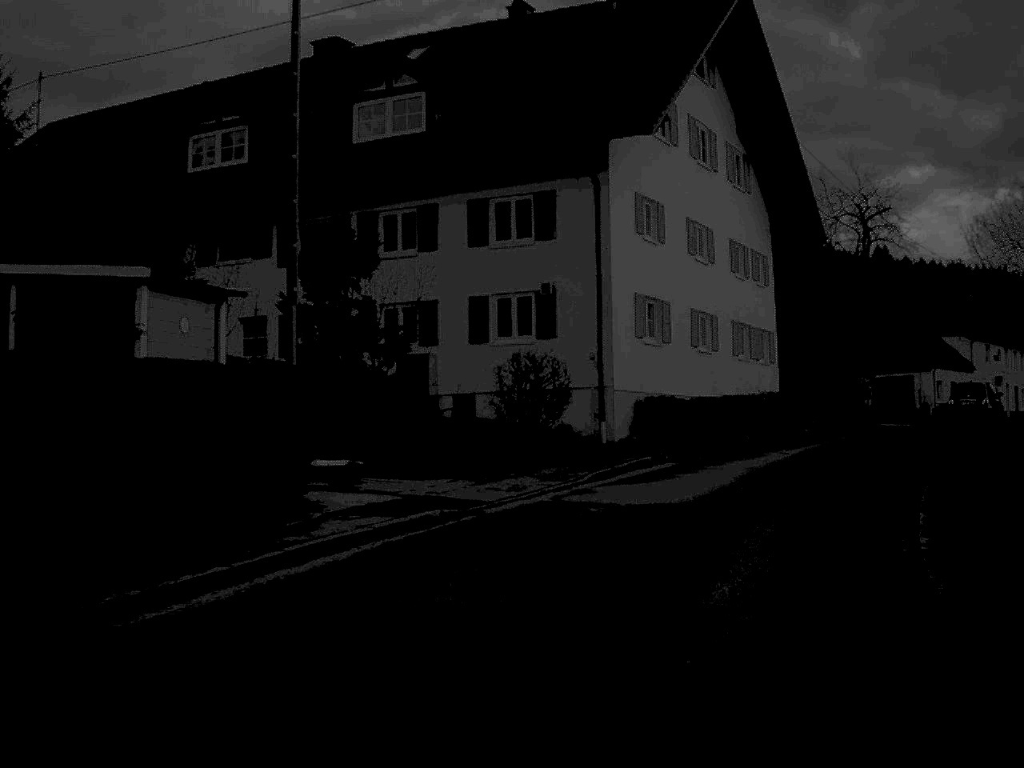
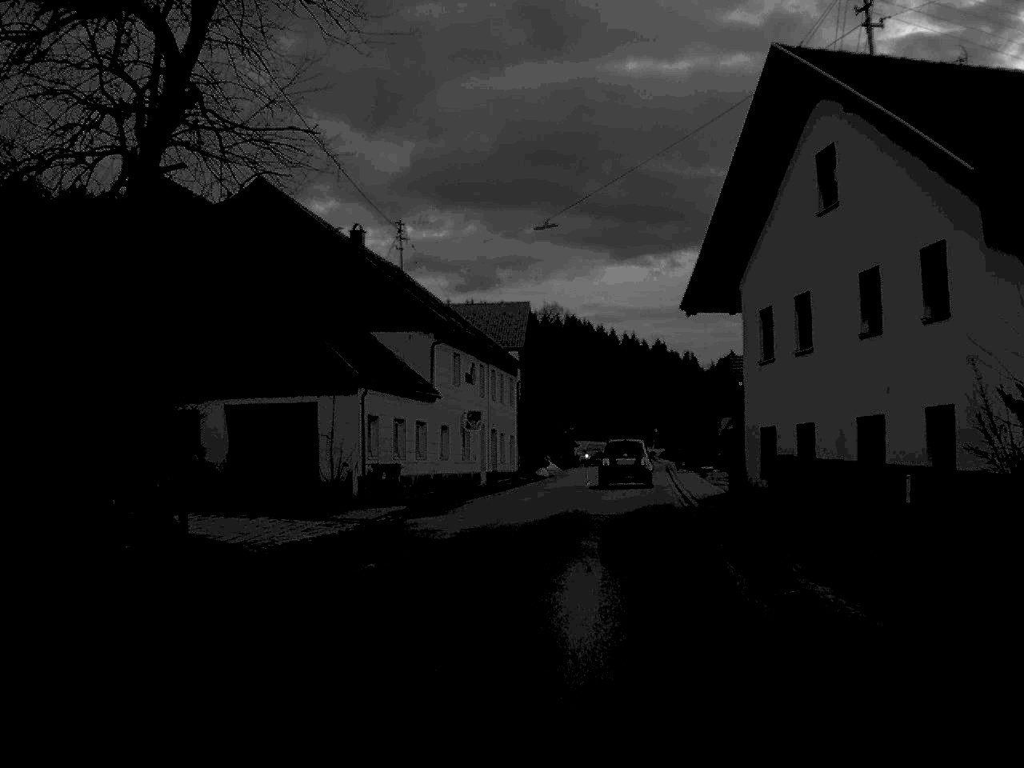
(+9.2, +32.3) m; +27°
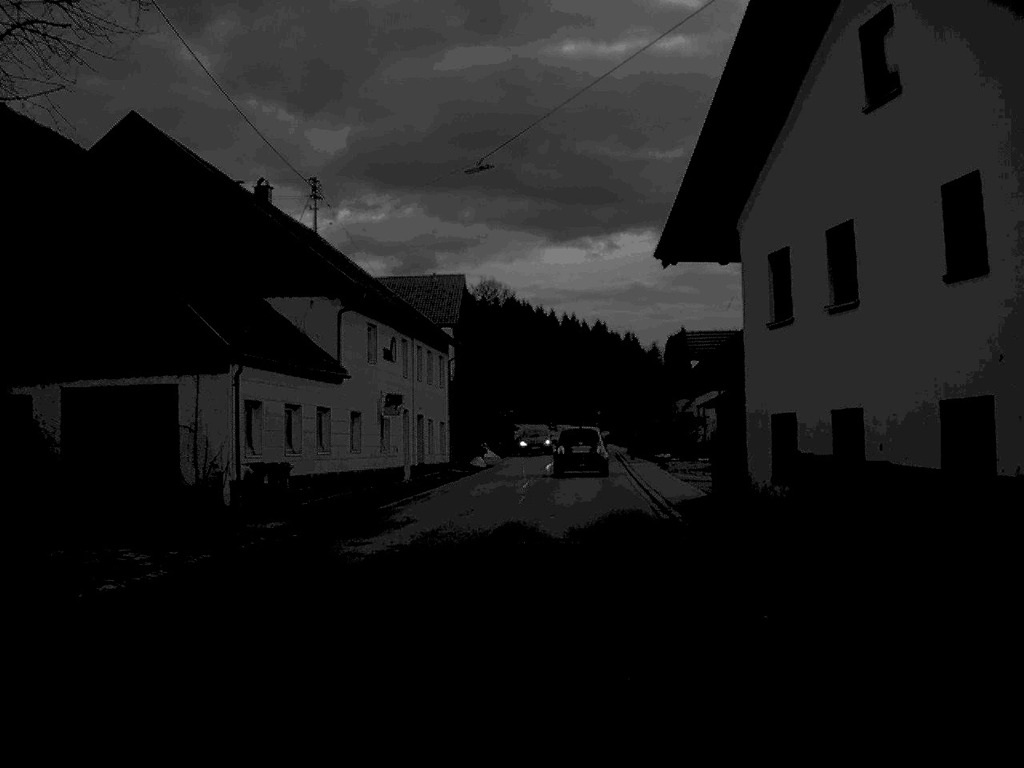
(+0.2, +6.8) m; +3°
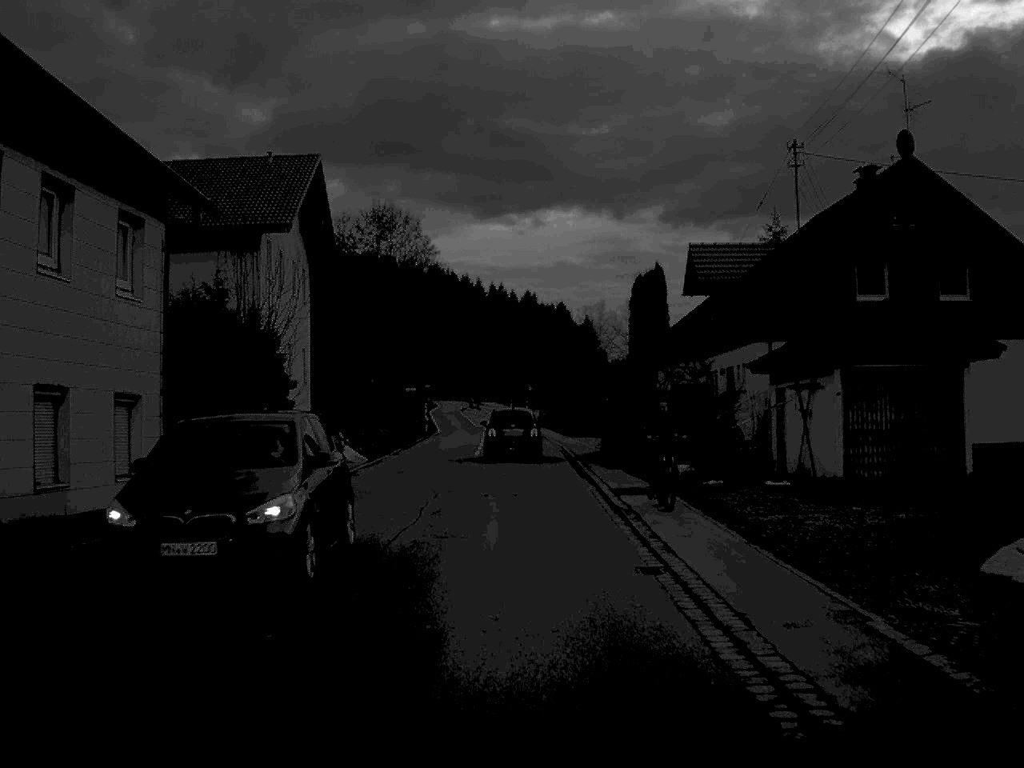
(+1.1, +28.4) m; +3°
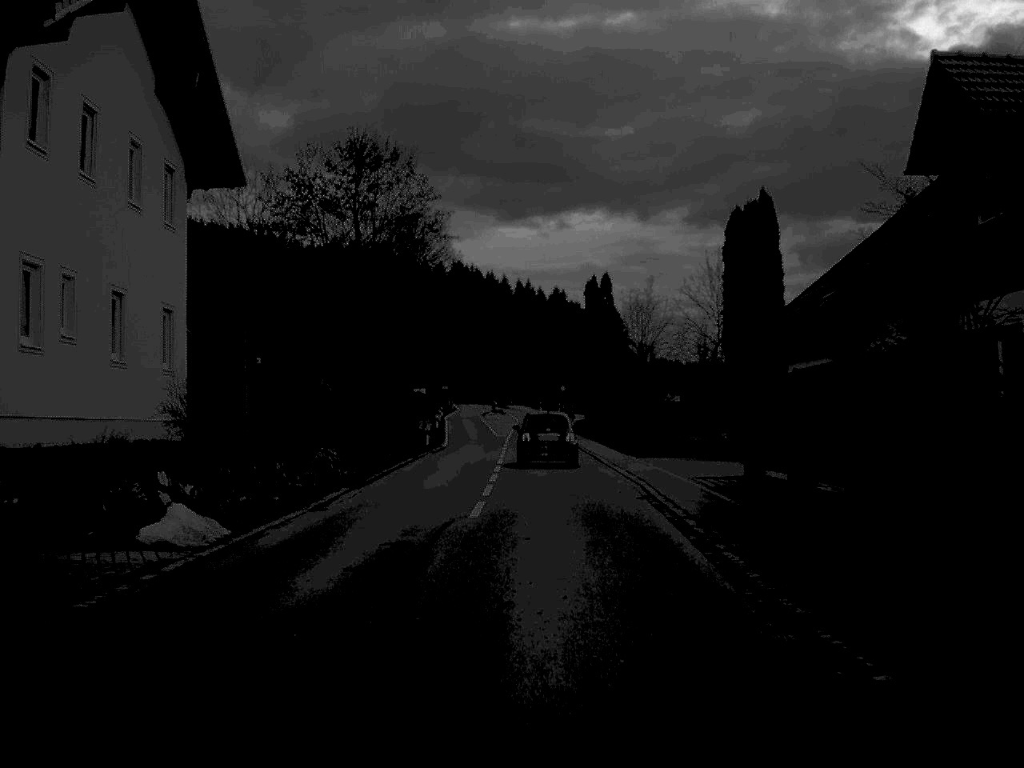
(-0.4, +21.7) m; -1°
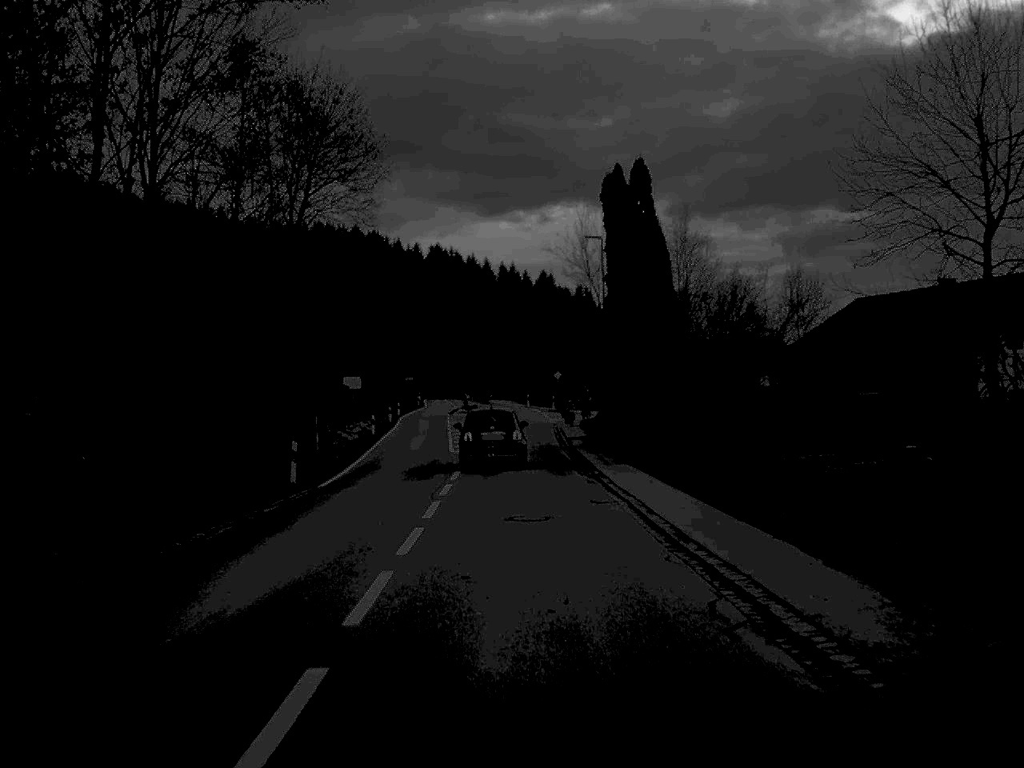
(+0.4, +31.8) m; +1°
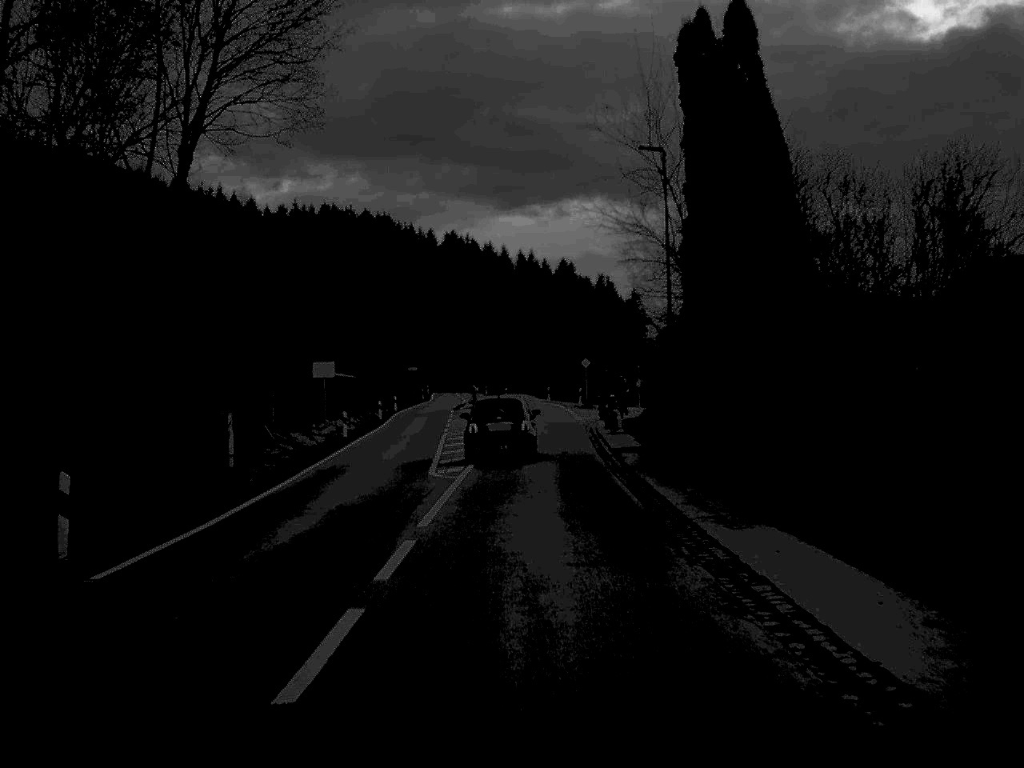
(-0.1, +16.0) m; -1°
